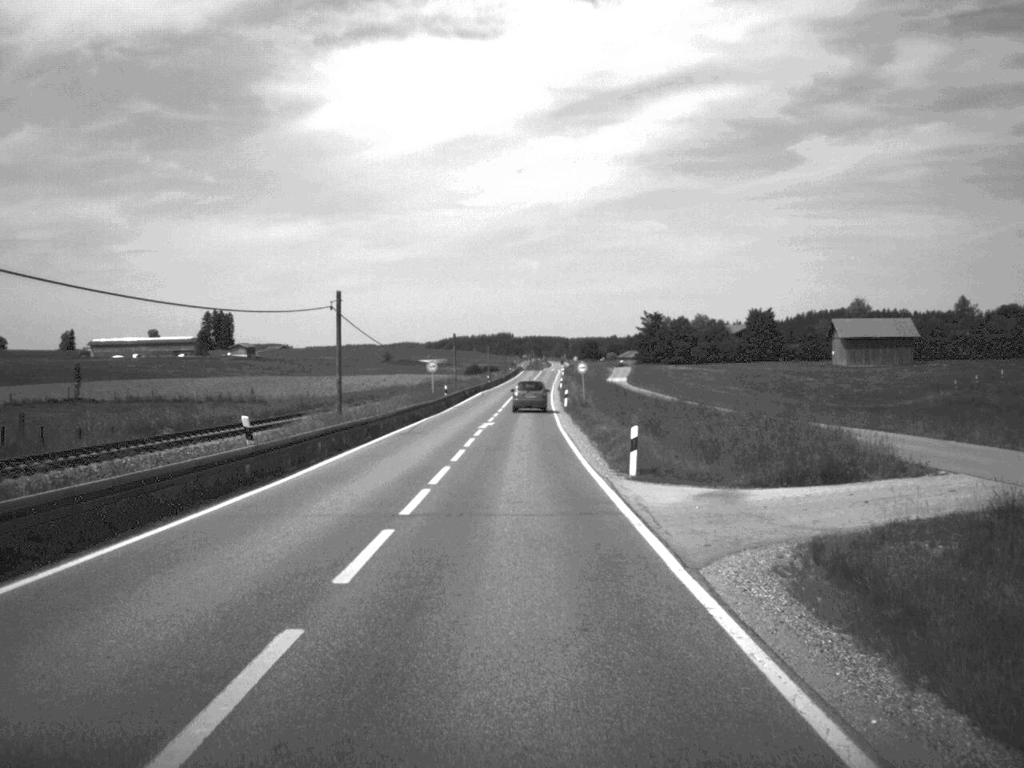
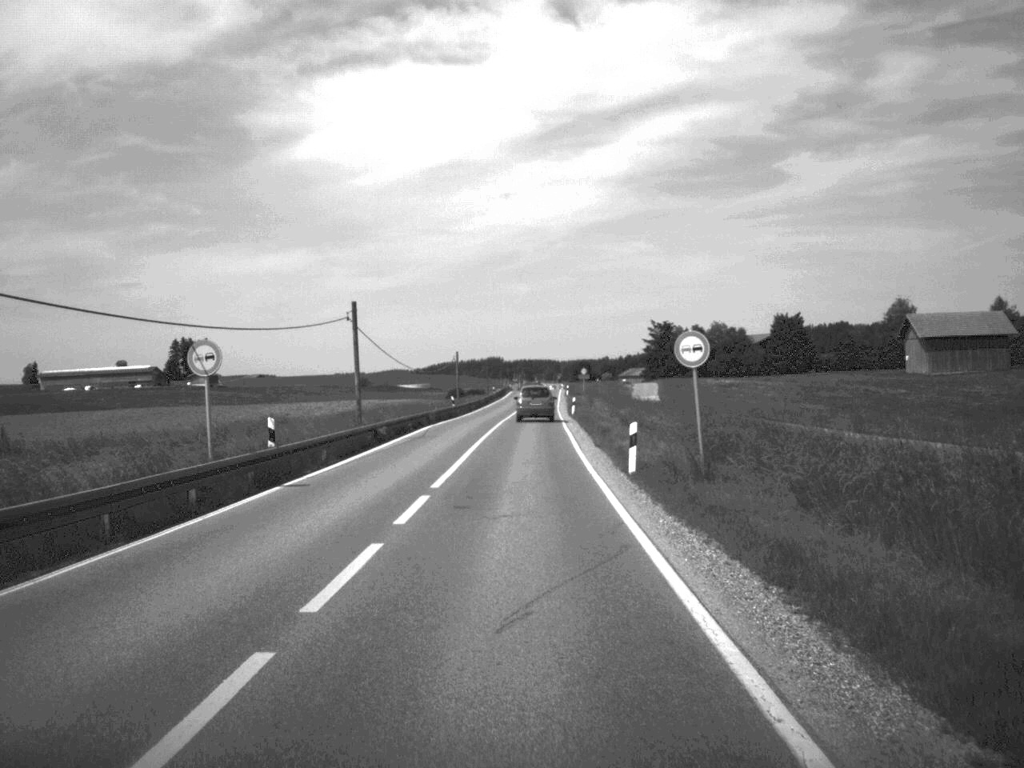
(+0.1, +48.0) m; 0°
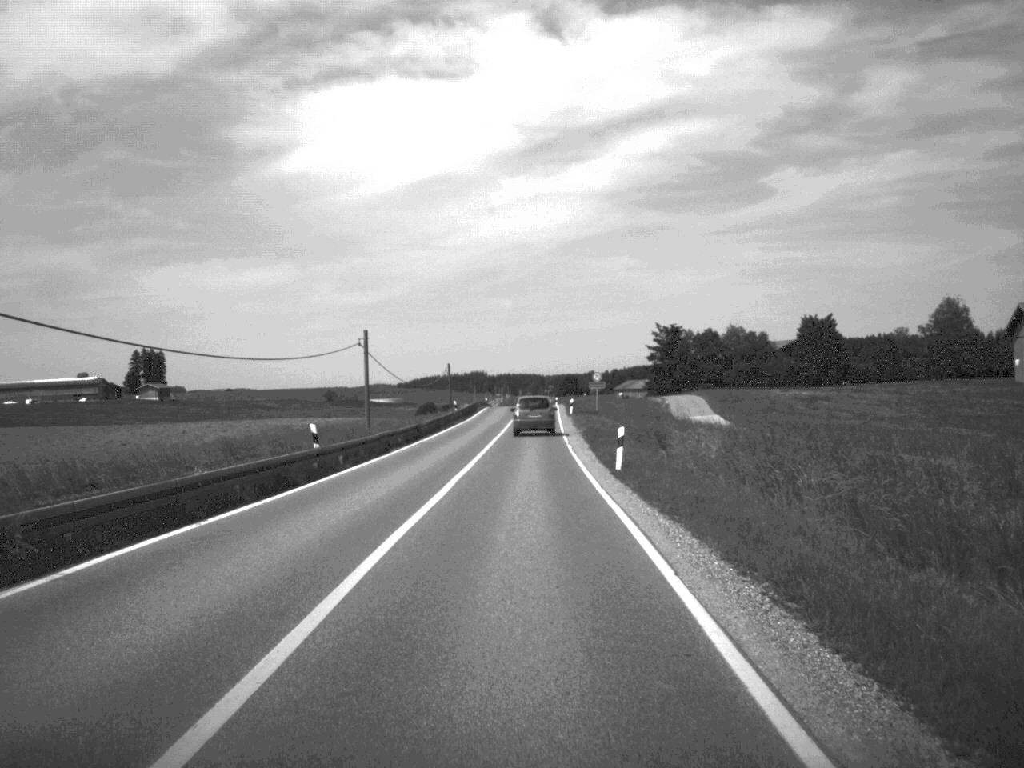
(+0.2, +44.6) m; +1°
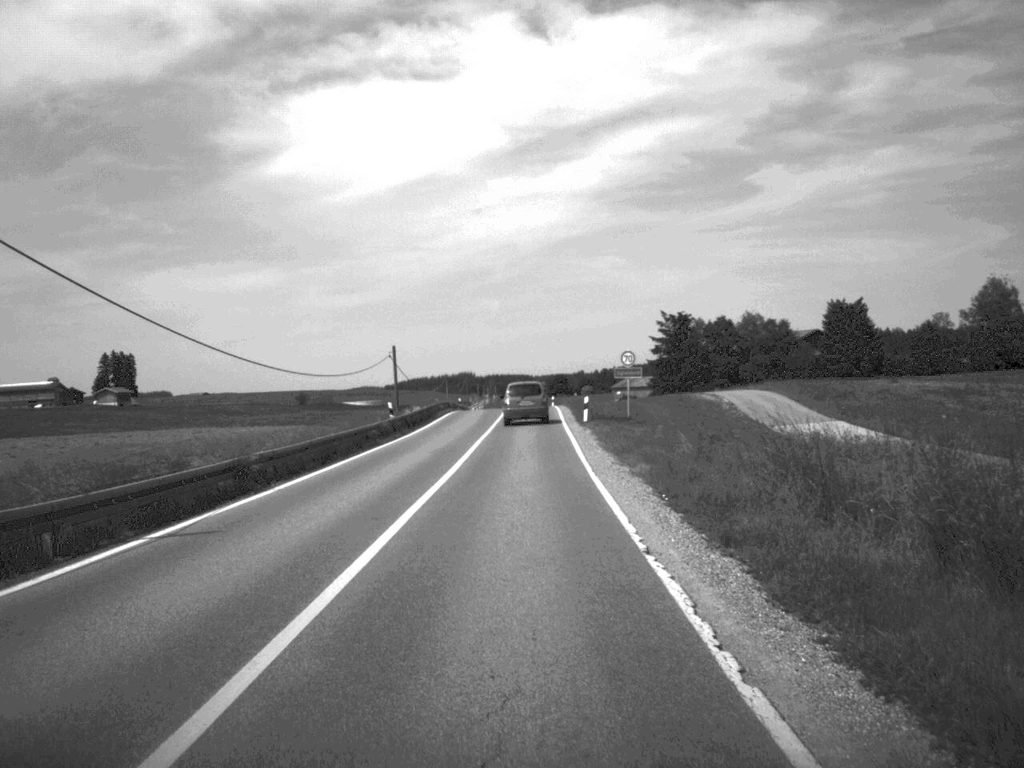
(+0.2, +31.5) m; 0°
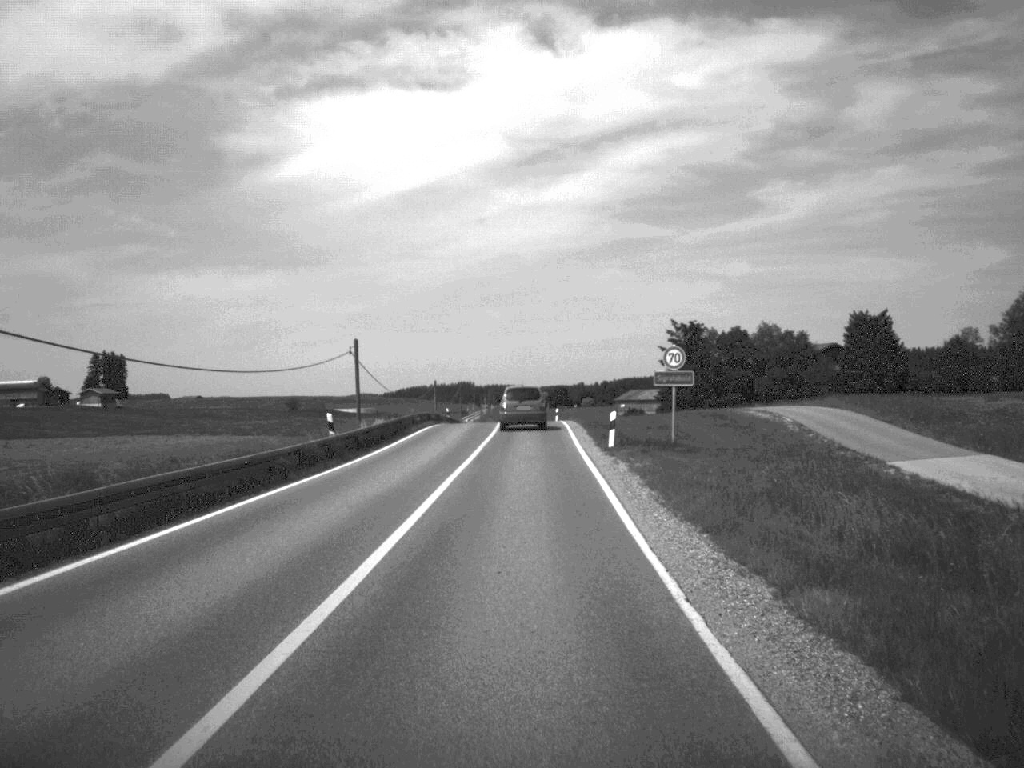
(0.0, +14.3) m; 0°
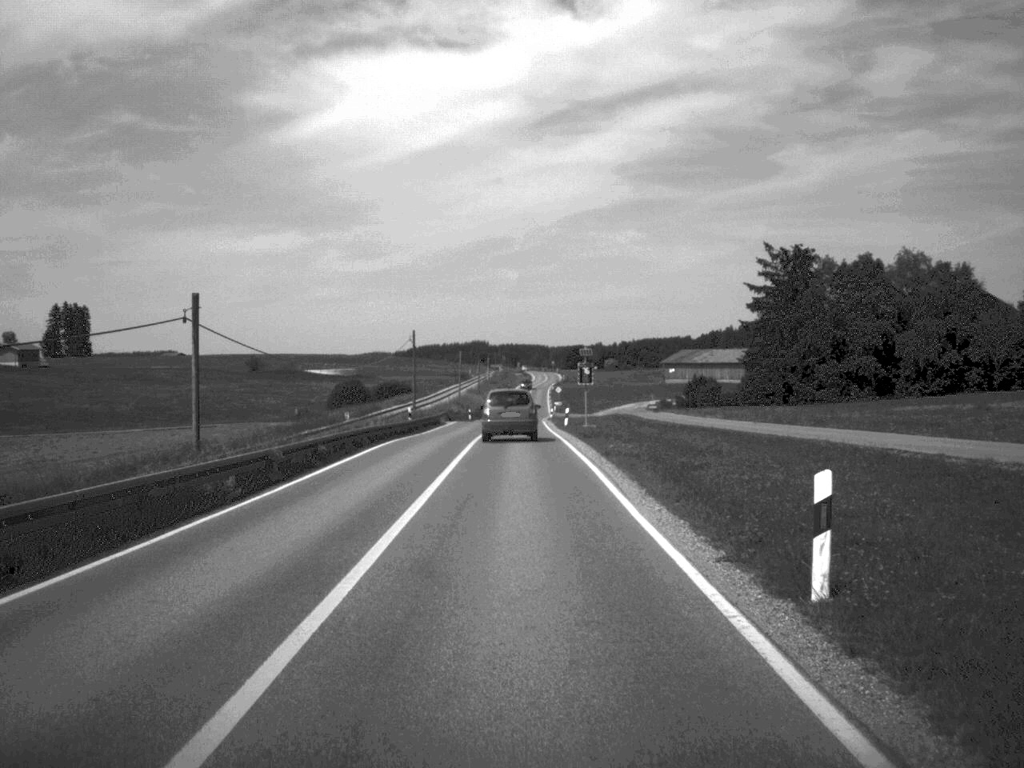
(0.0, +72.3) m; -1°
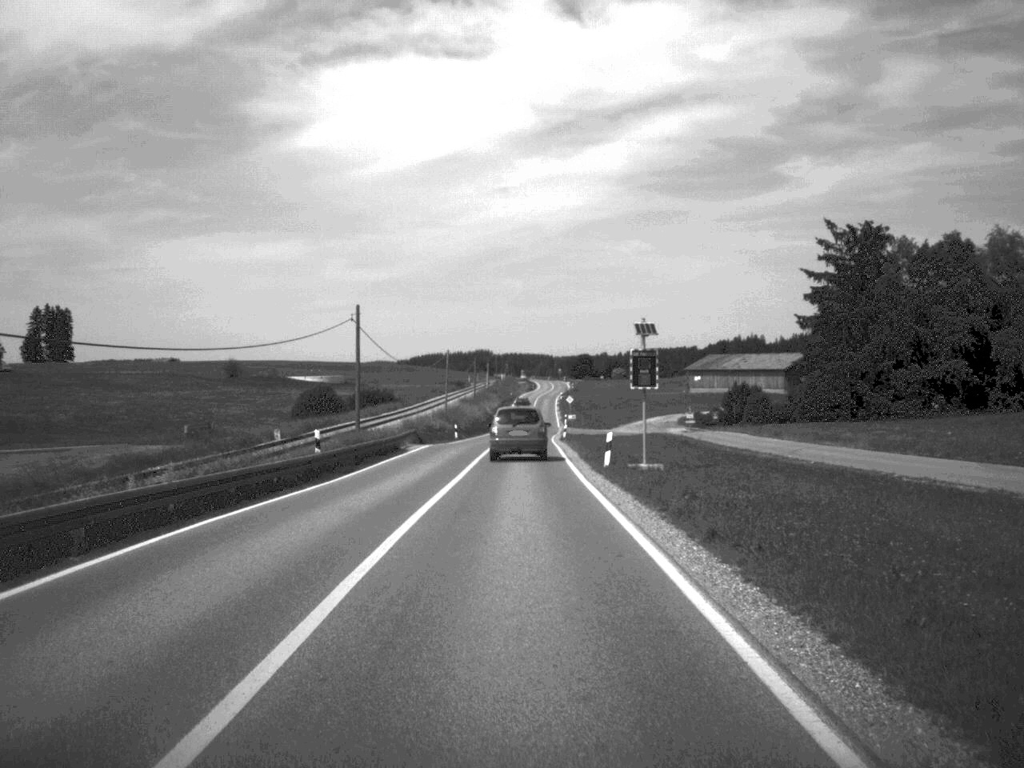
(-0.1, +26.7) m; 0°
